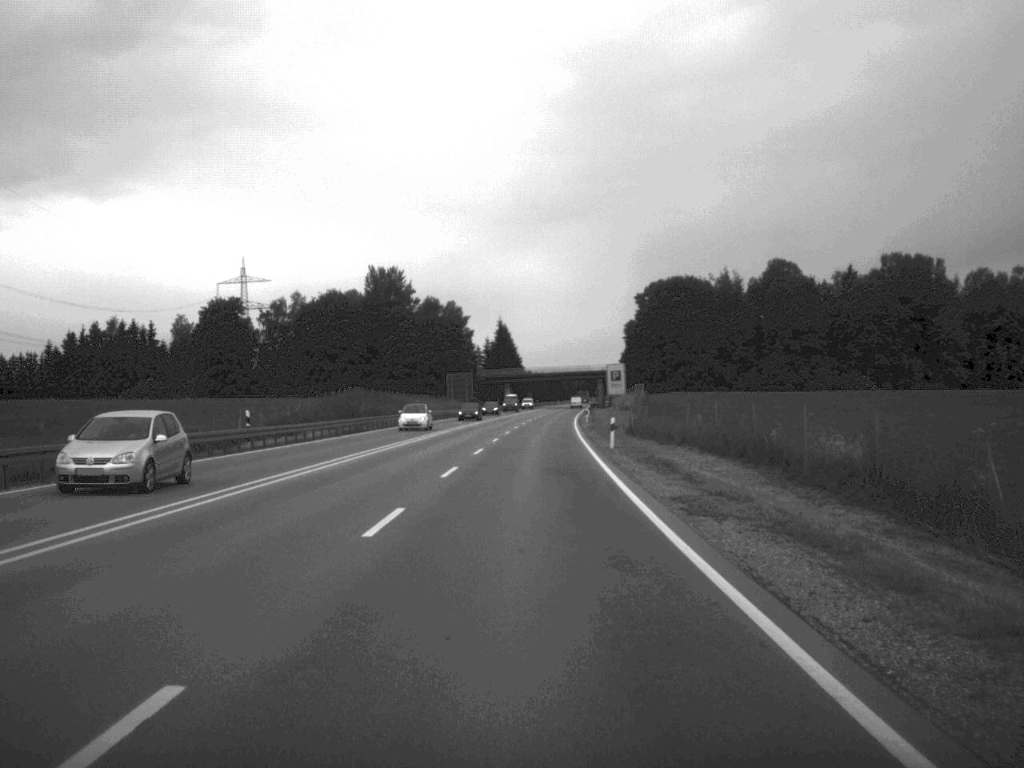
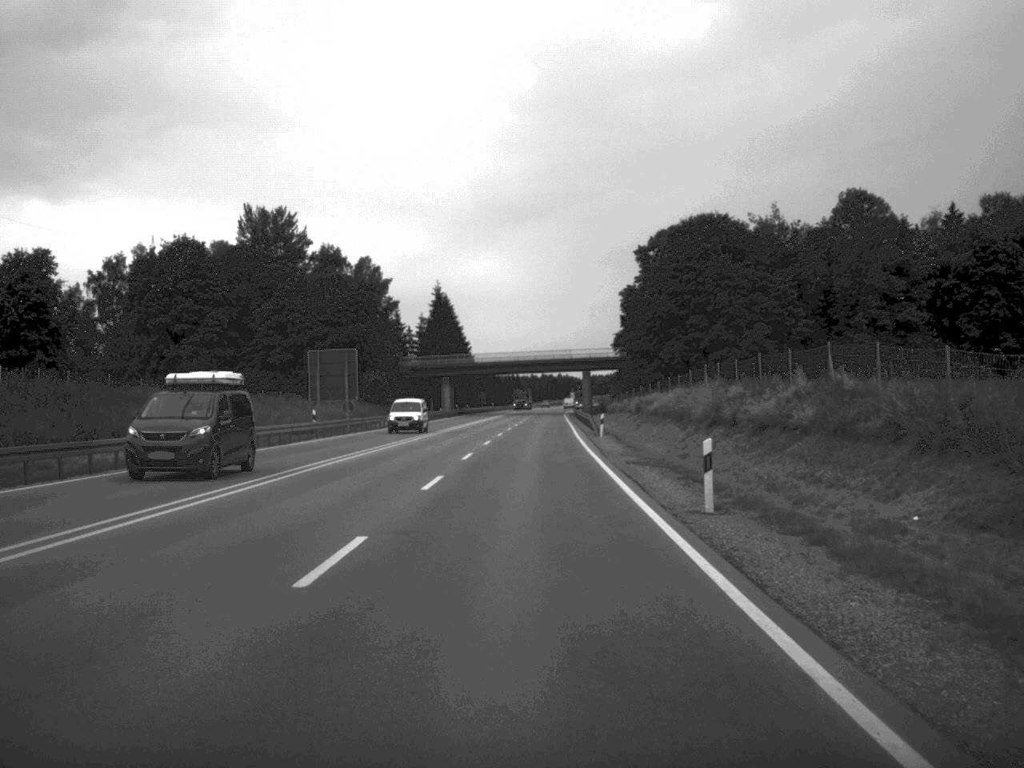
(+1.1, +75.6) m; +2°
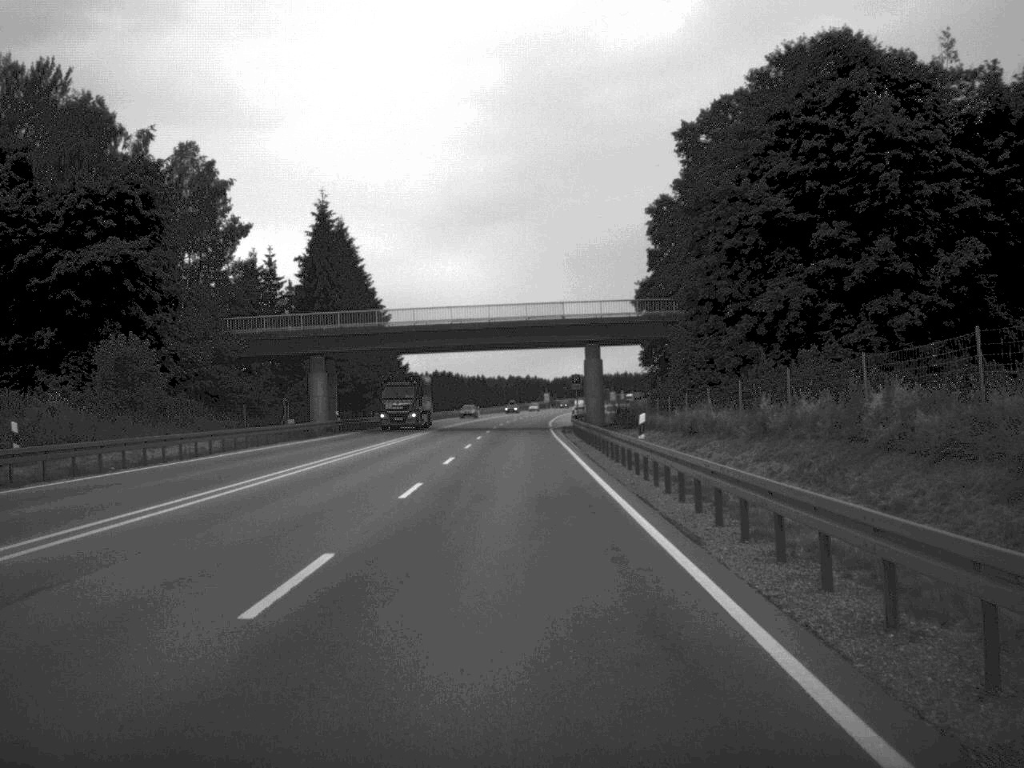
(+0.9, +72.8) m; +1°
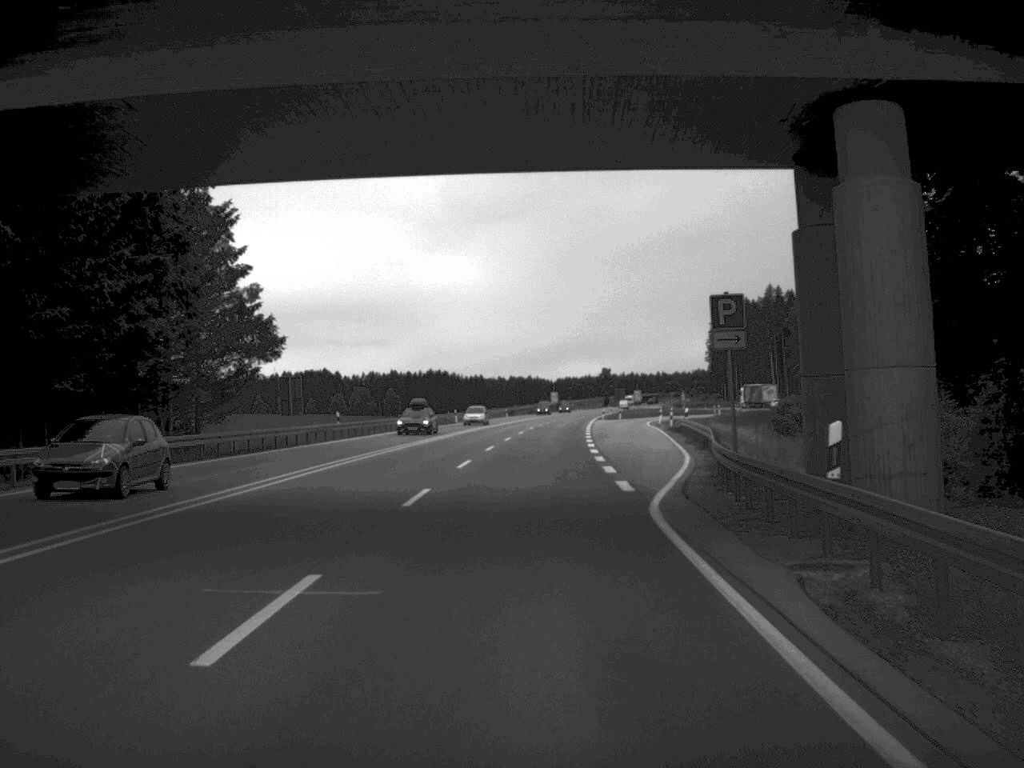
(-0.3, +61.5) m; 0°
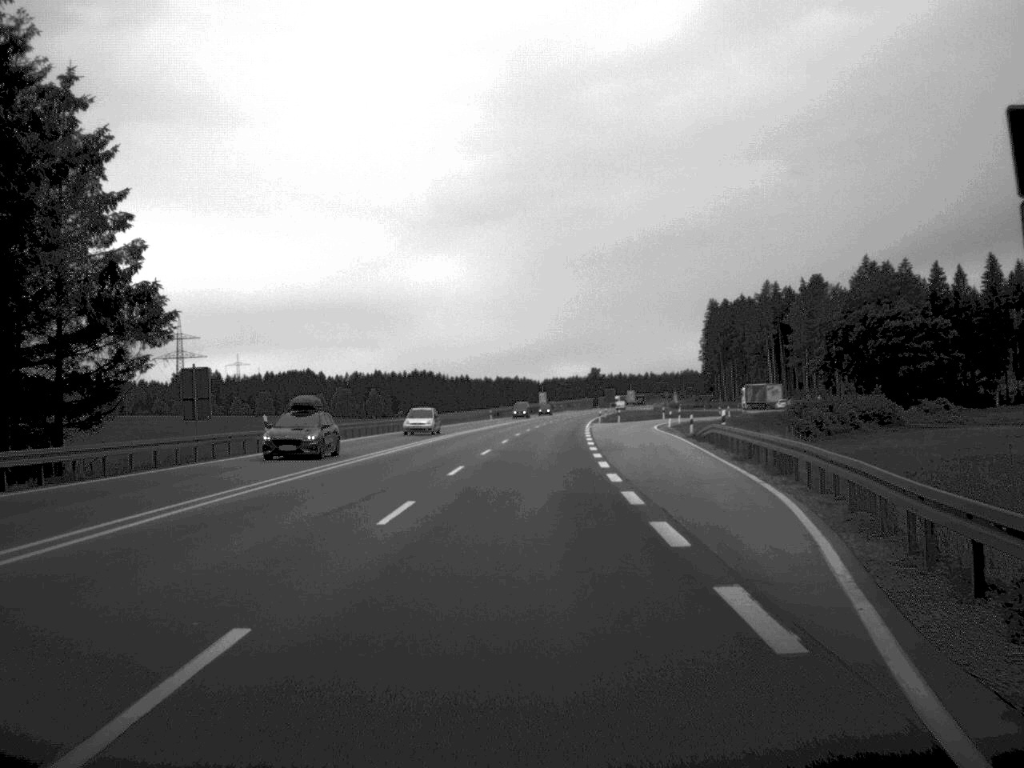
(+0.1, +14.6) m; +1°
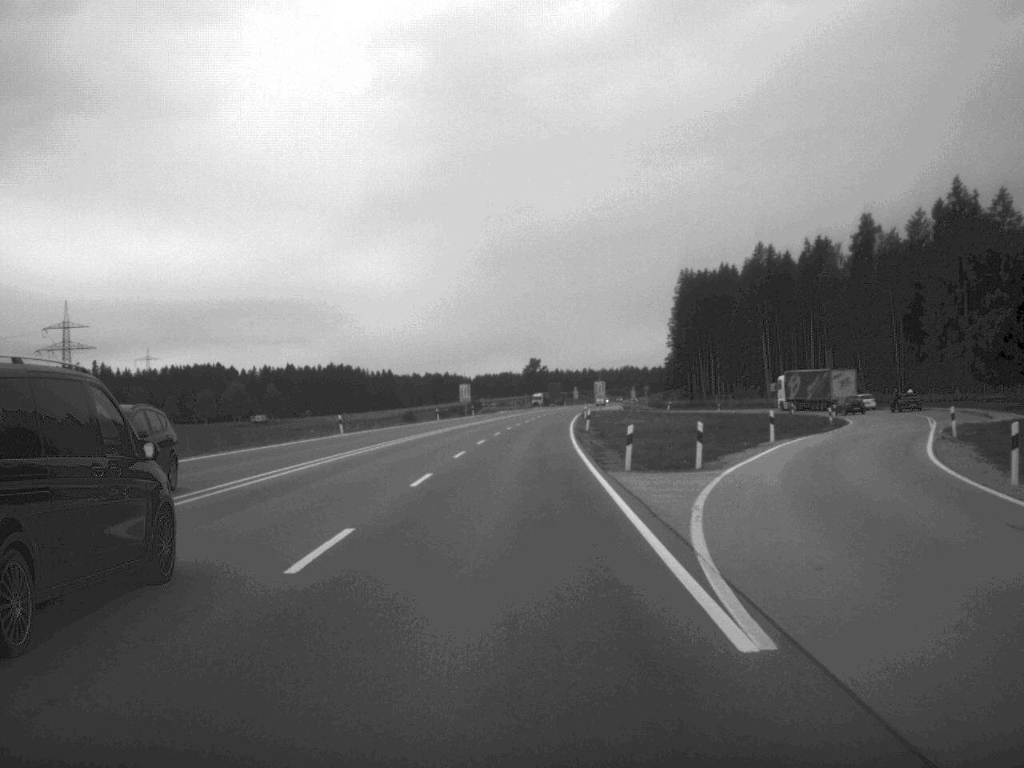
(+2.0, +76.7) m; +3°
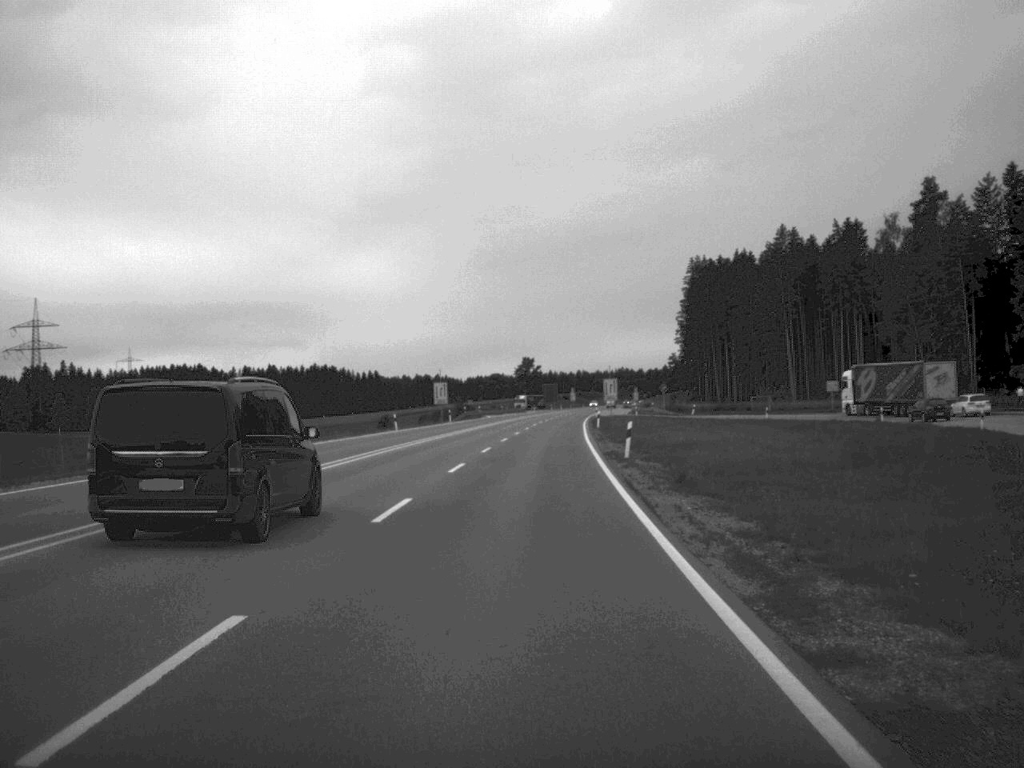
(+0.1, +30.2) m; 0°
